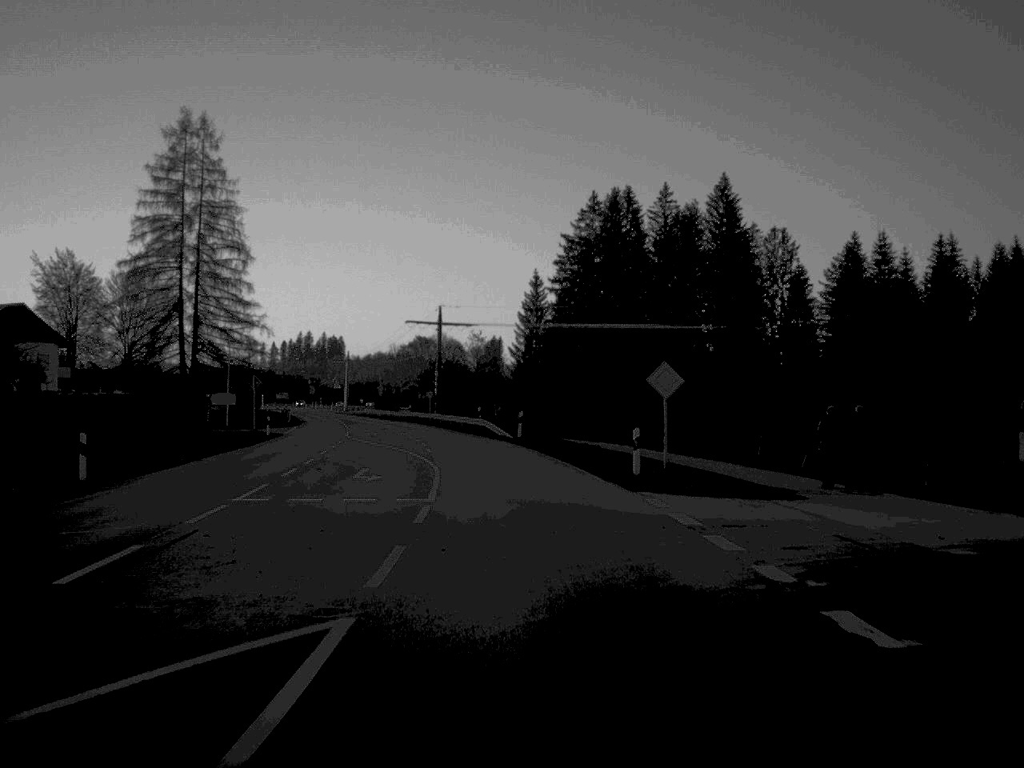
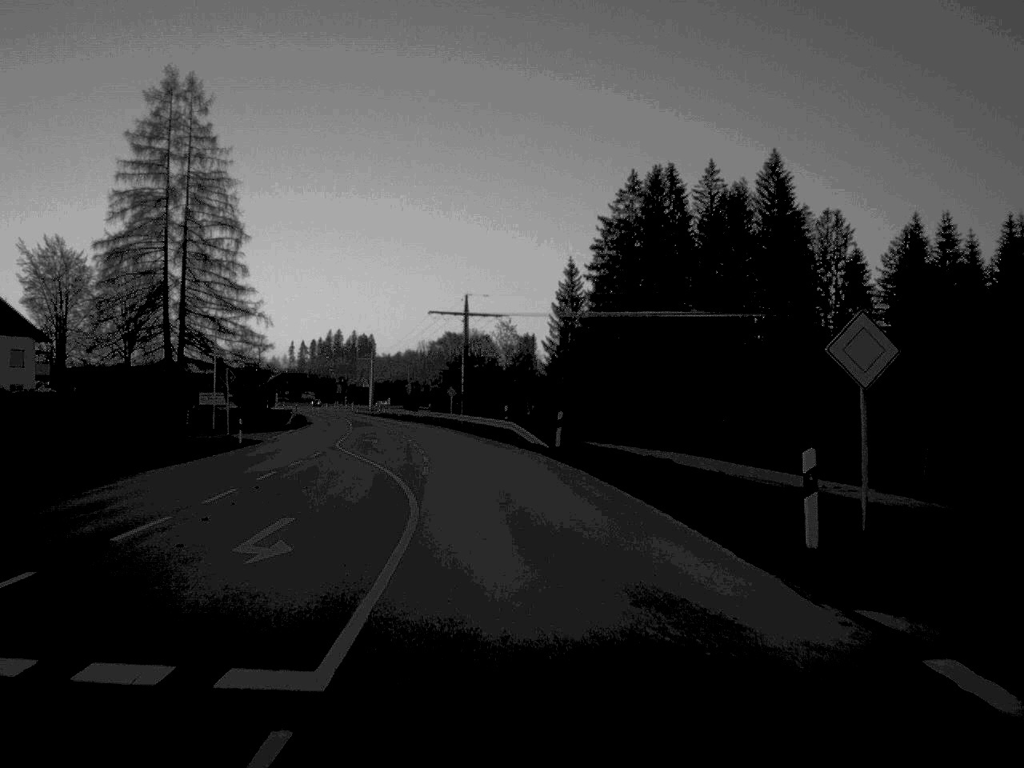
(-0.2, +13.8) m; -2°
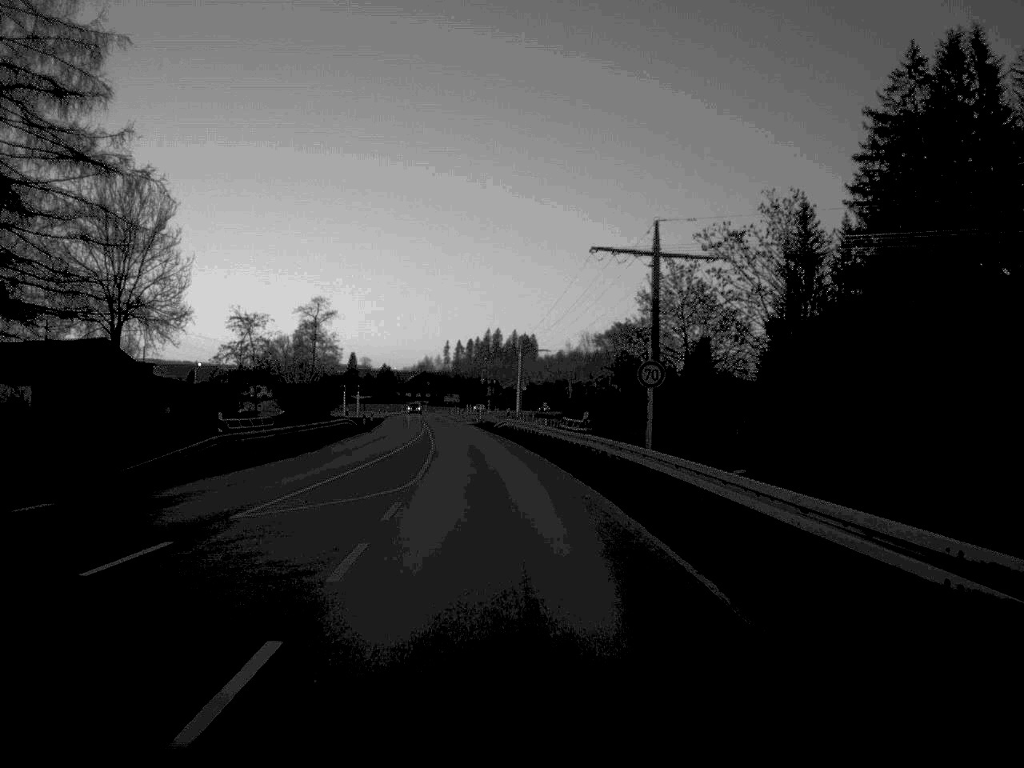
(-4.0, +58.9) m; -7°
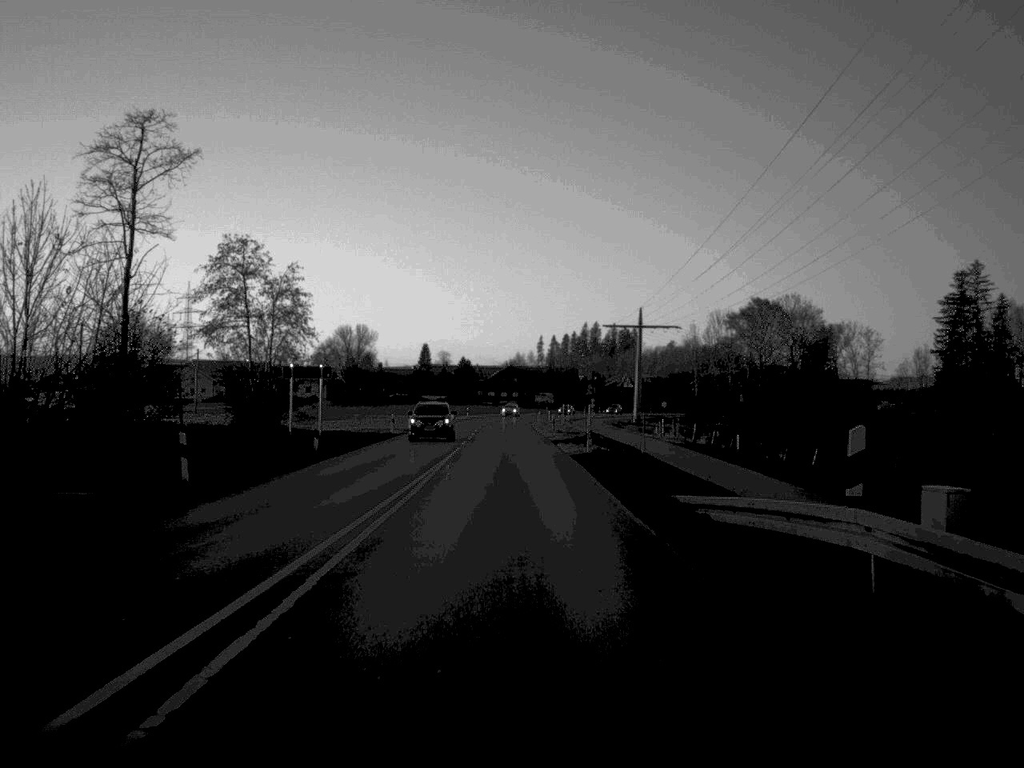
(-2.7, +61.4) m; -4°
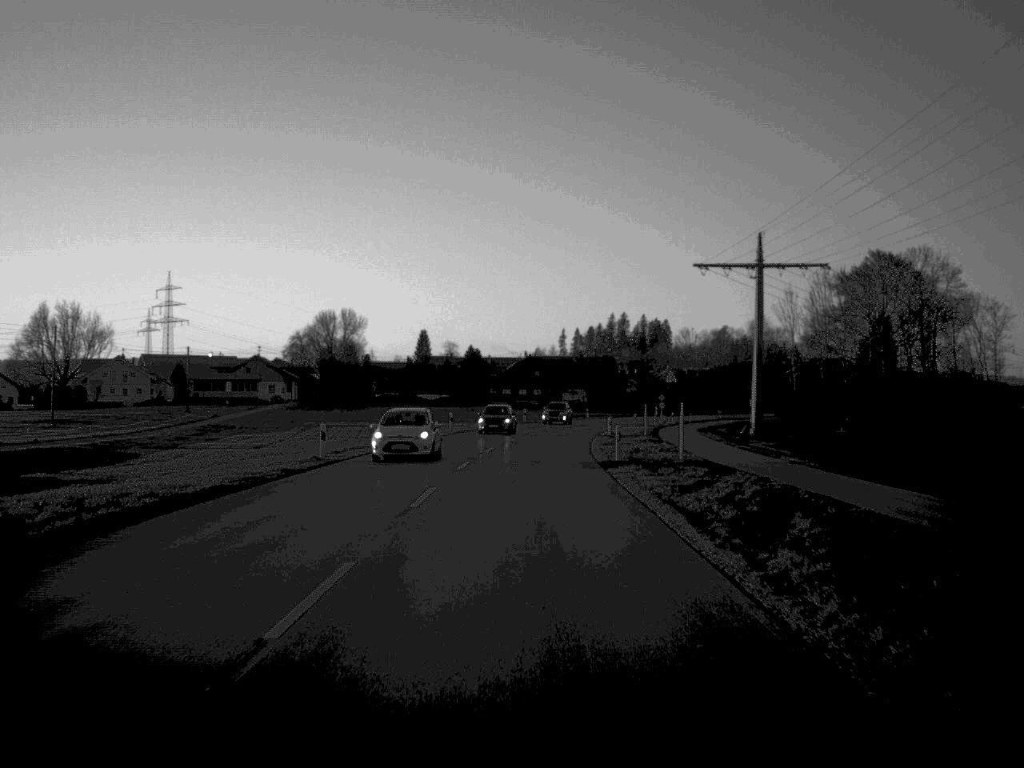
(-0.9, +62.1) m; -1°
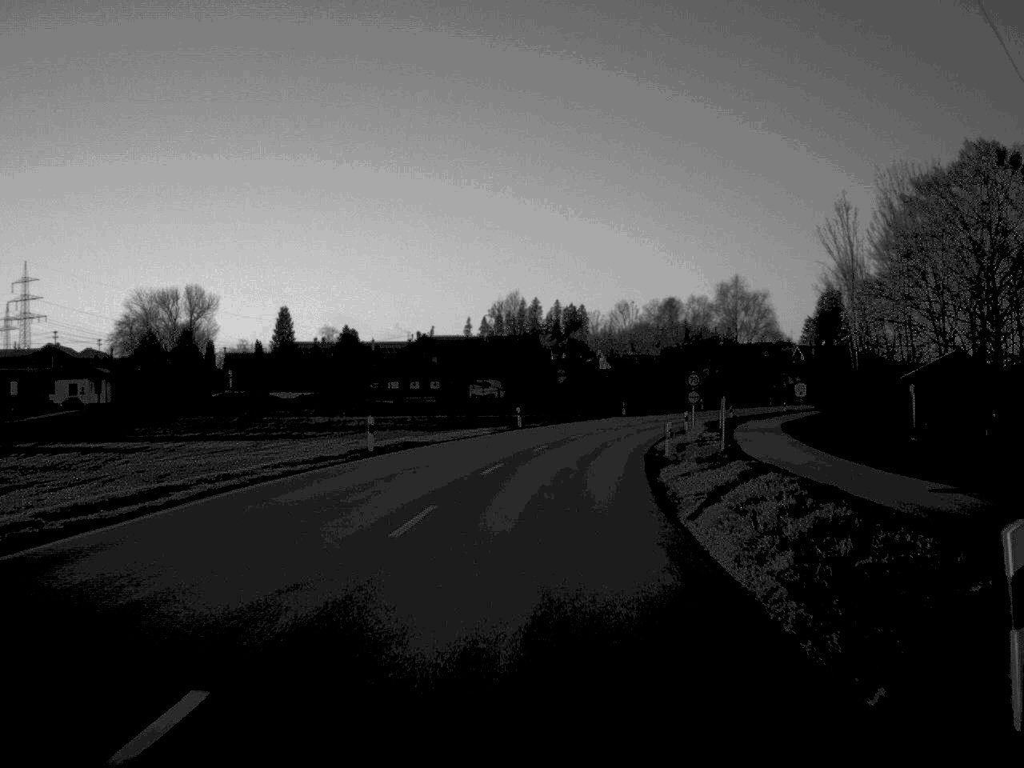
(+1.6, +60.1) m; +4°
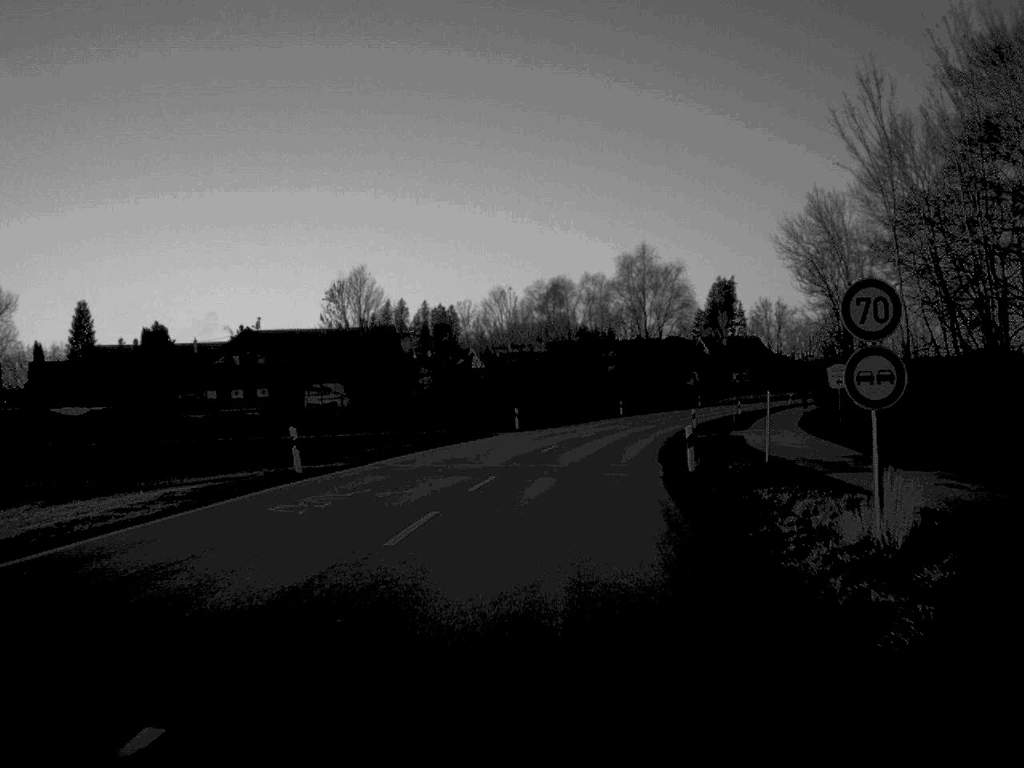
(+1.7, +36.4) m; +6°
